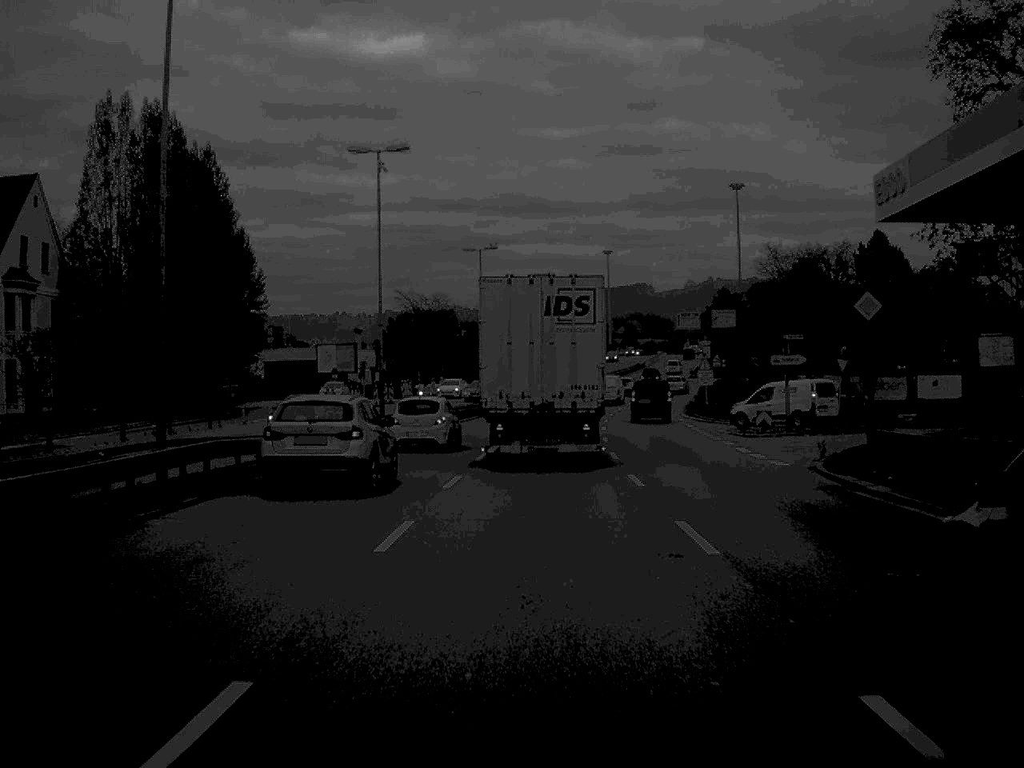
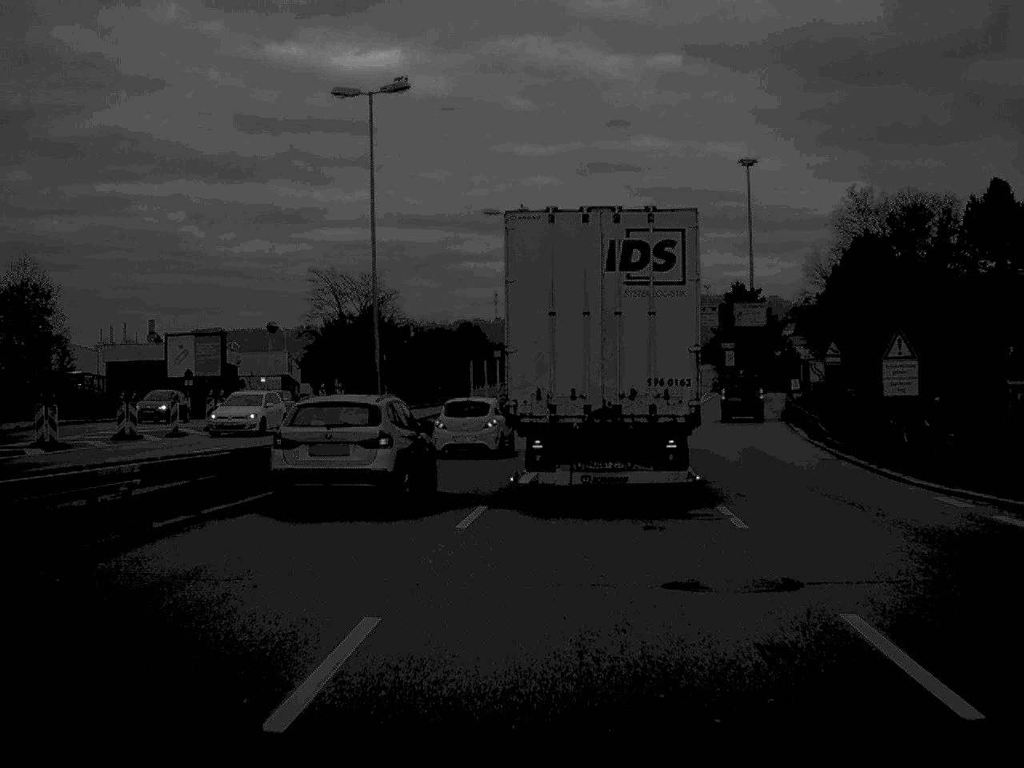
(+0.6, +41.9) m; +1°
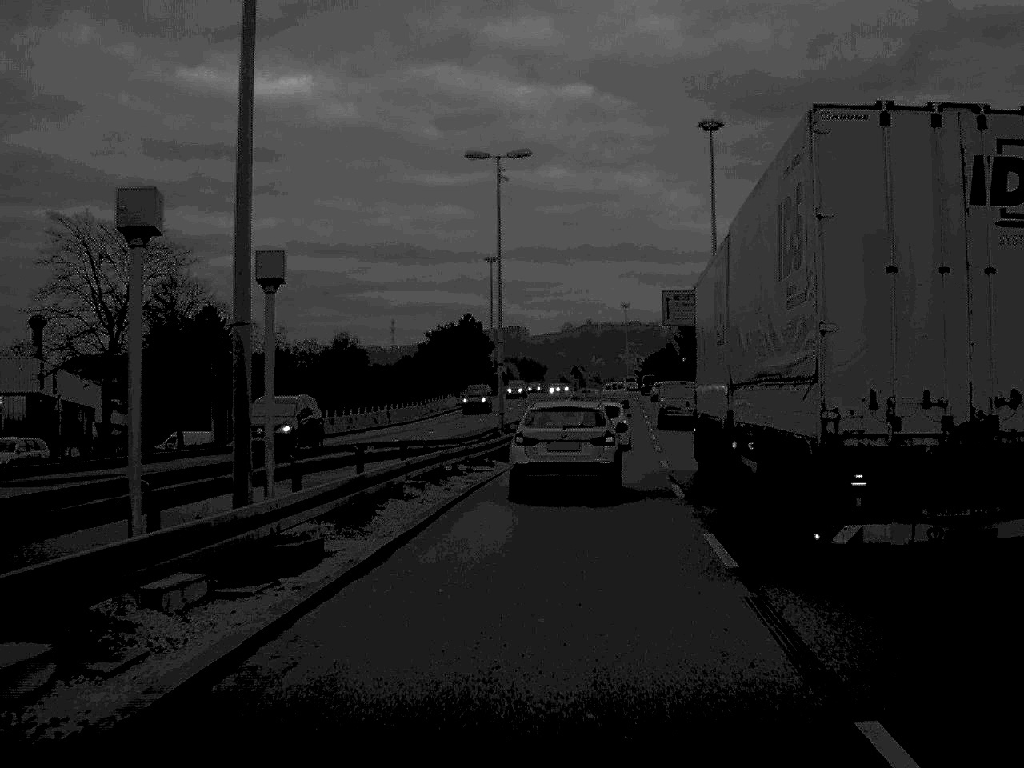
(+0.9, +47.4) m; +5°
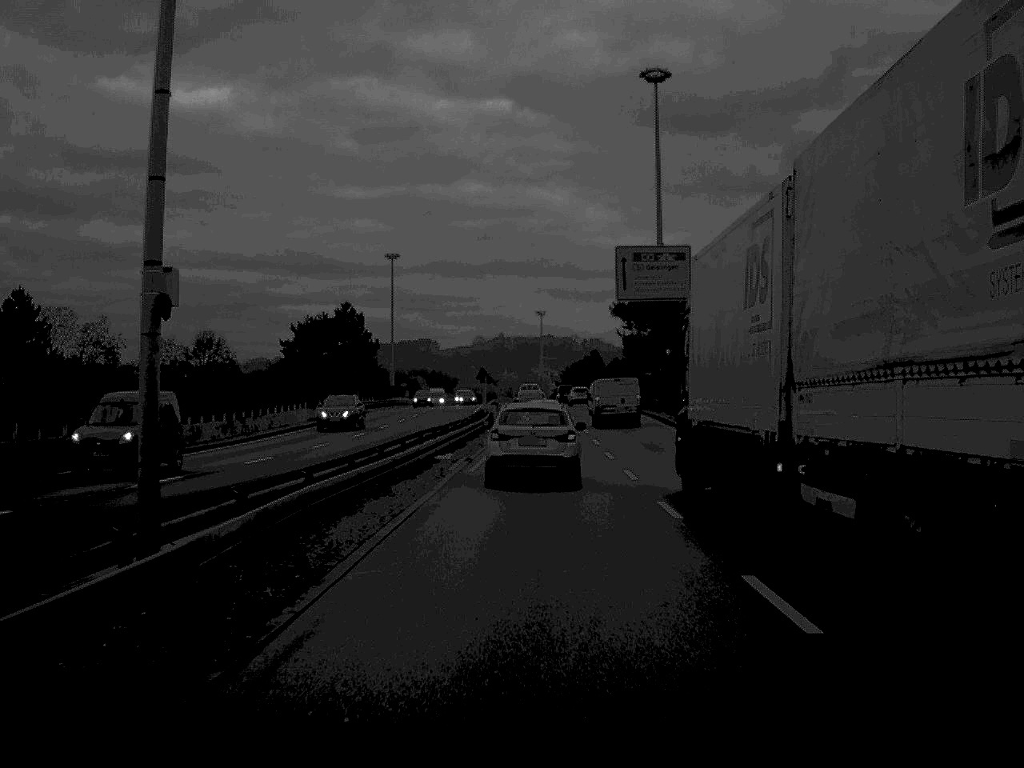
(+1.3, +30.4) m; +4°
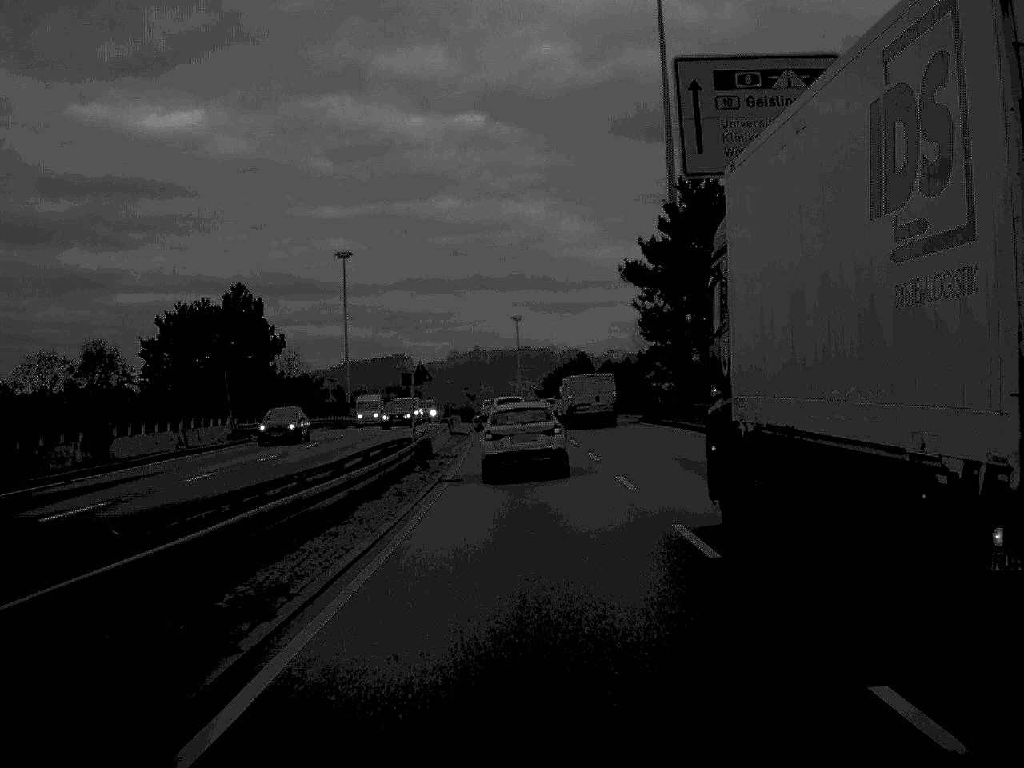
(+0.4, +31.6) m; +1°
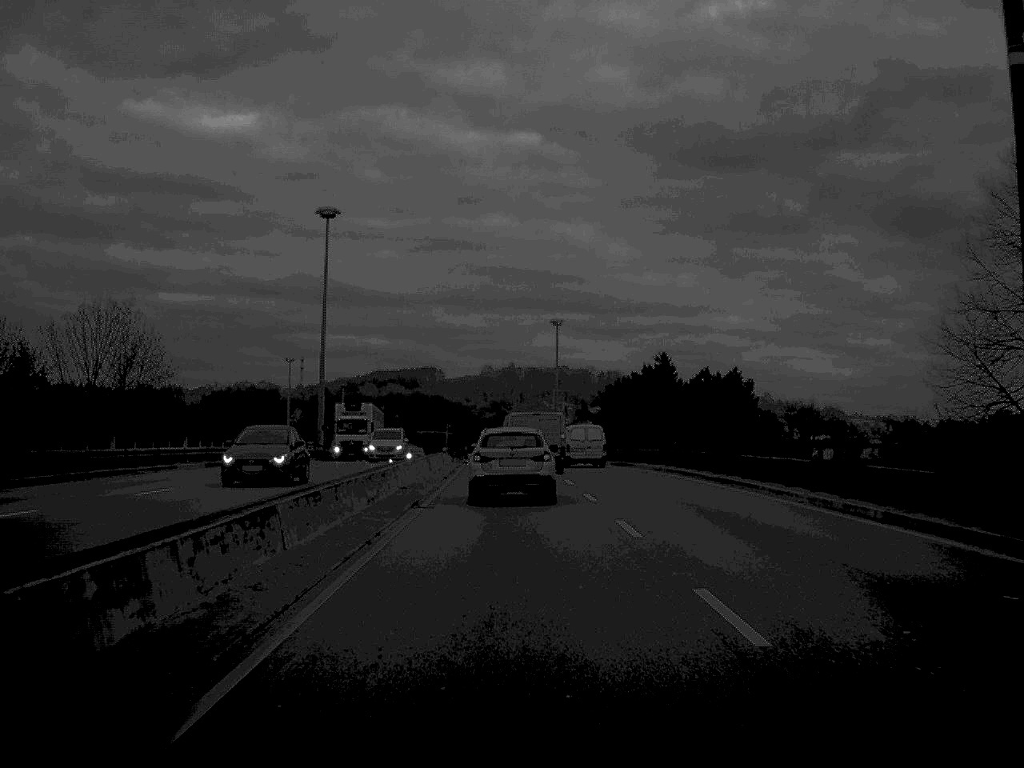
(-0.6, +57.5) m; -2°
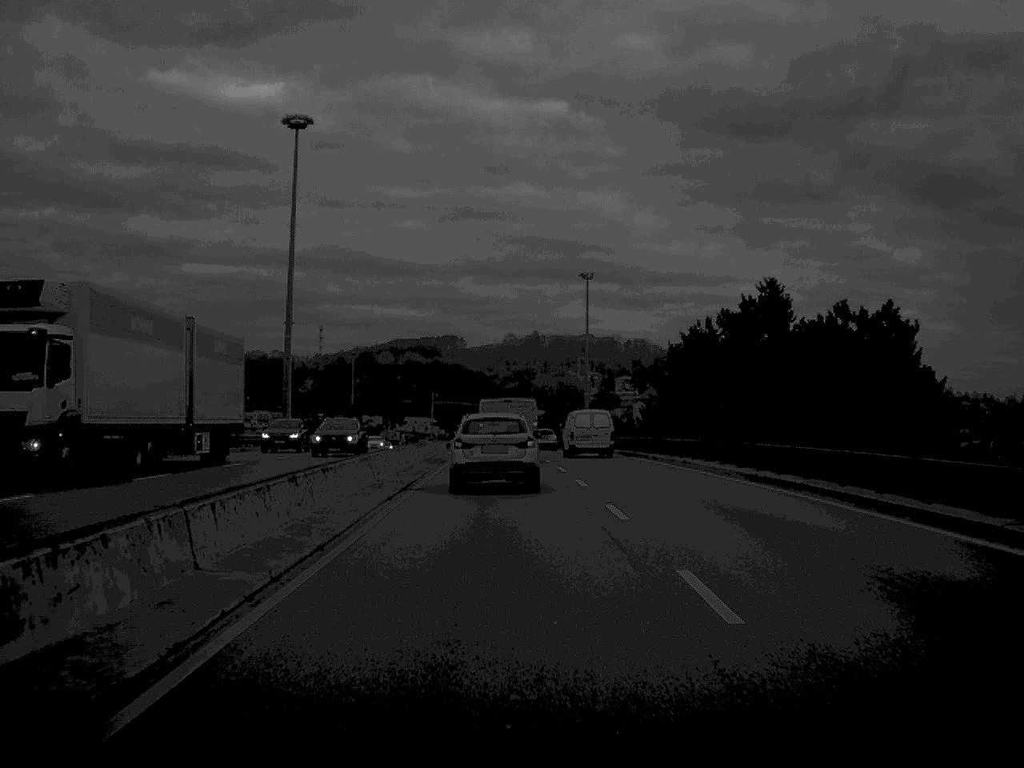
(-0.3, +35.3) m; -1°
